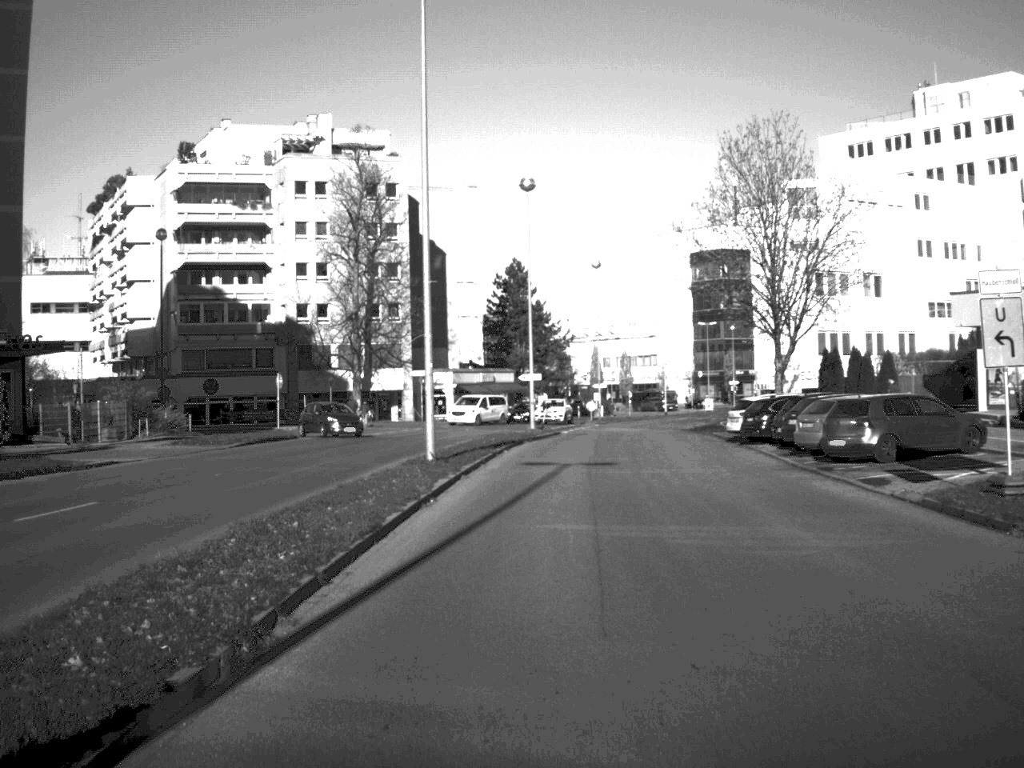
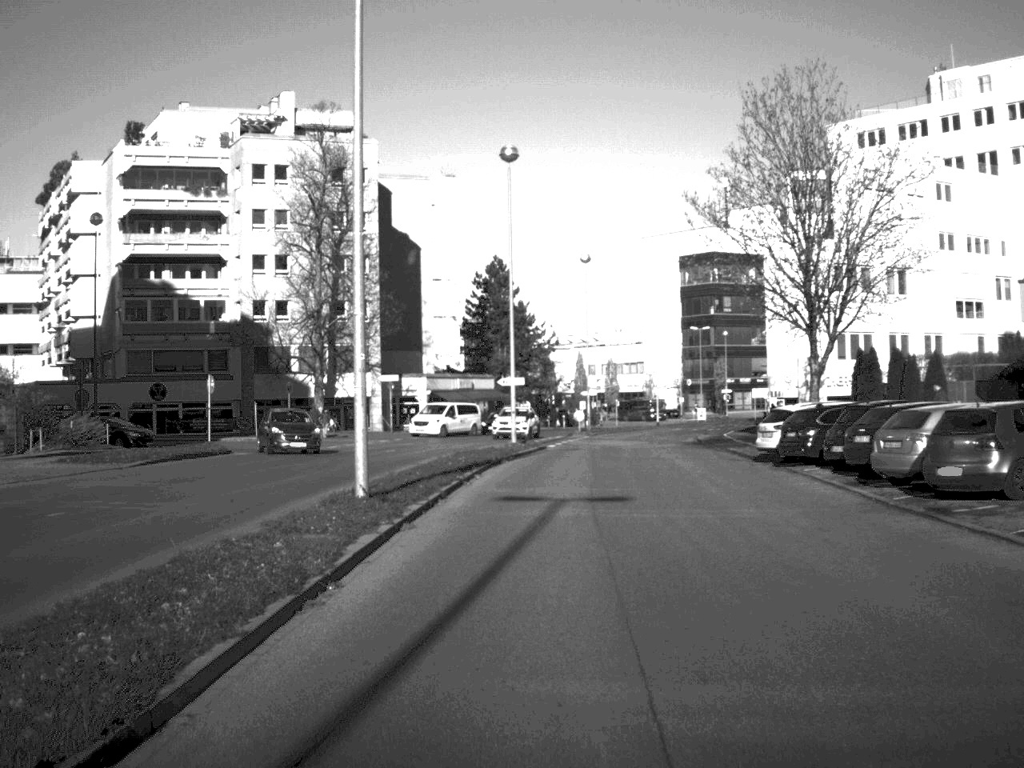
(+0.1, +8.4) m; +1°
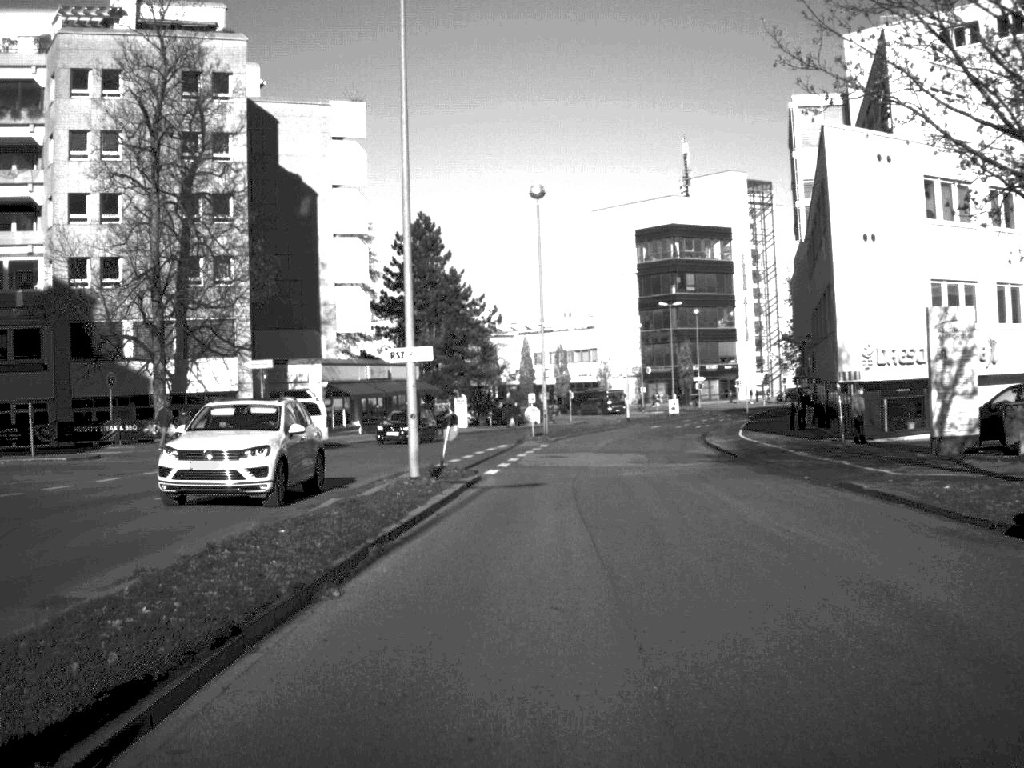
(+0.5, +22.6) m; +2°
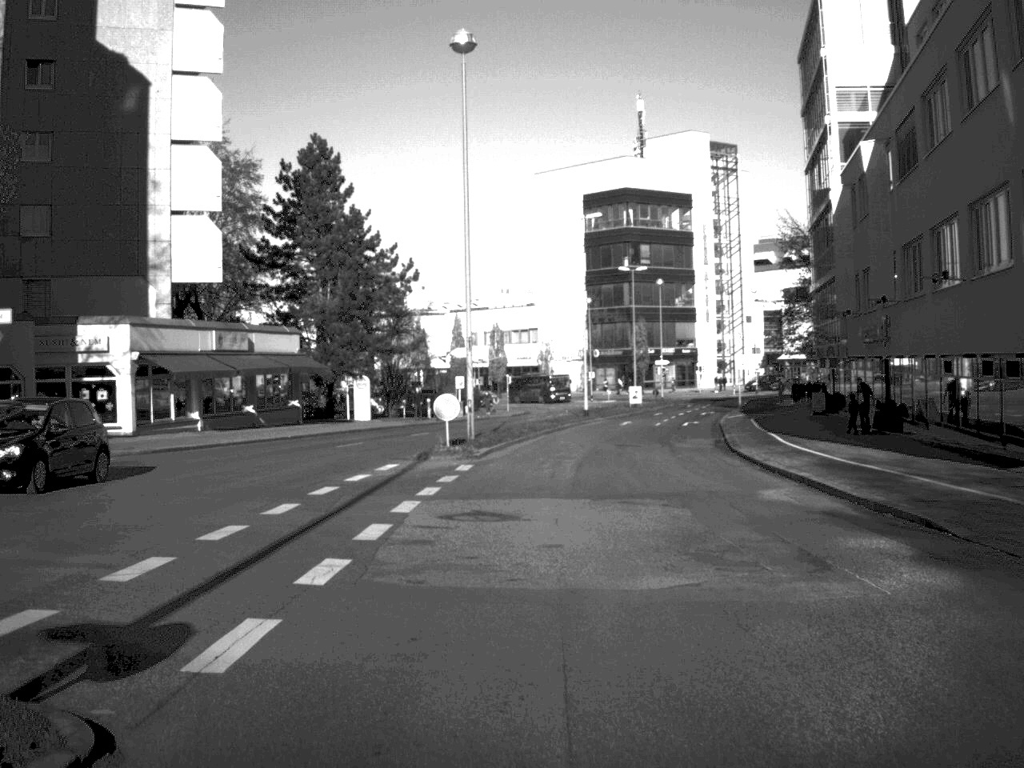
(+0.5, +21.8) m; +3°
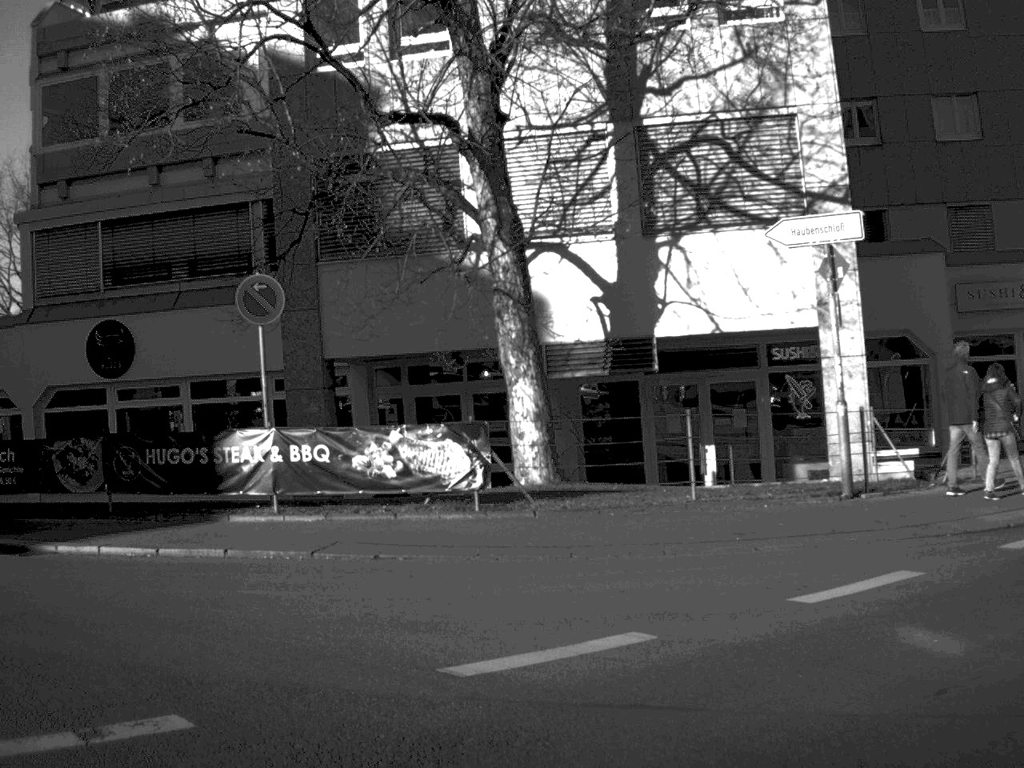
(-3.9, +15.9) m; -46°
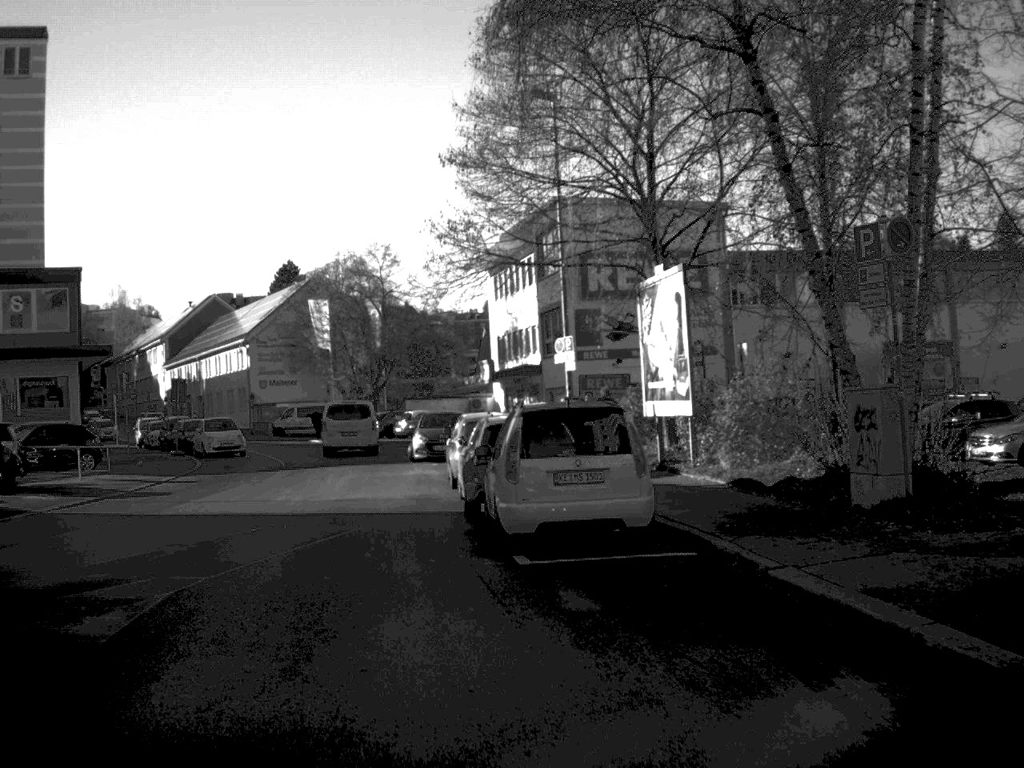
(-10.5, +13.4) m; -63°
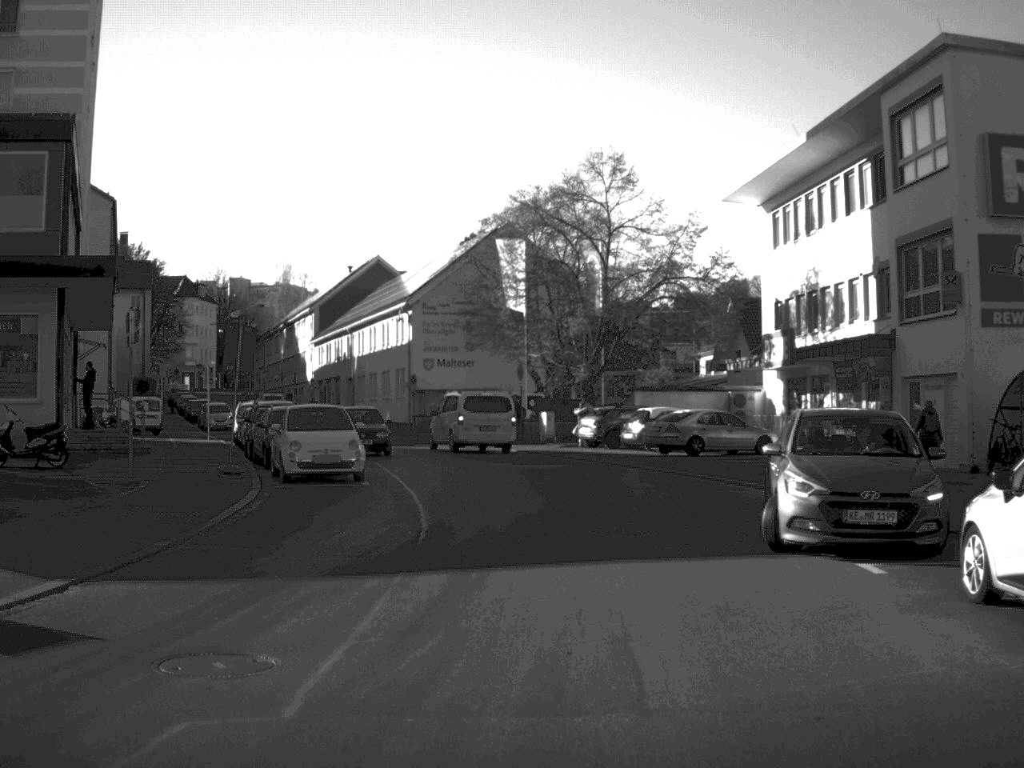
(-3.7, +23.3) m; -7°
